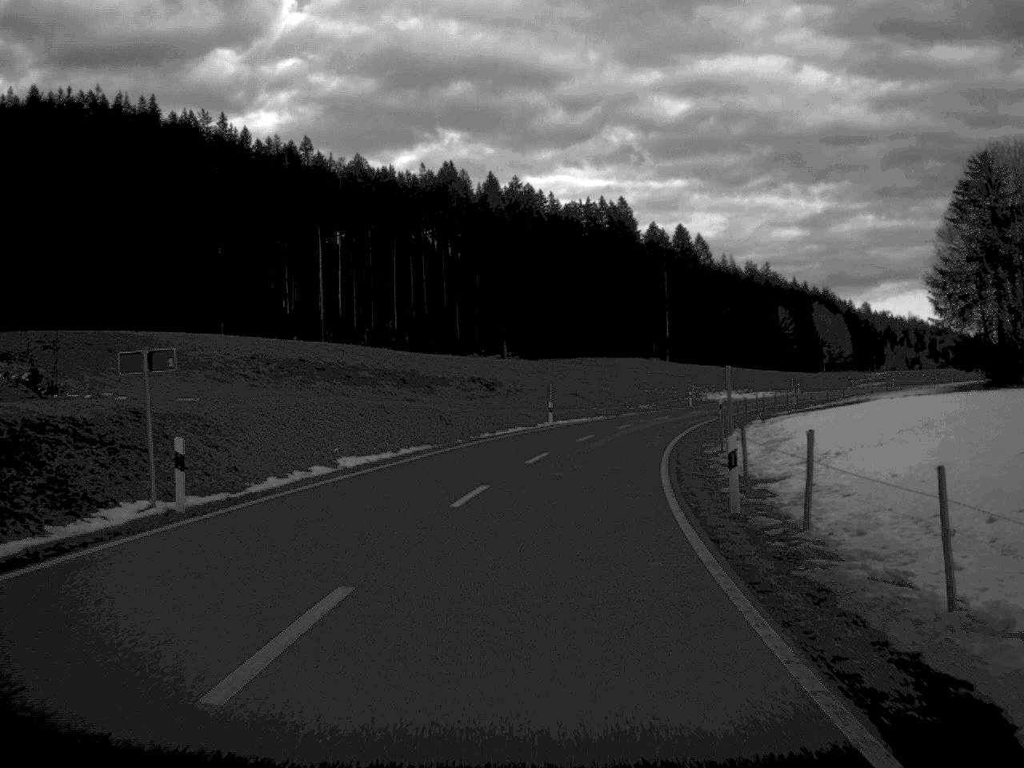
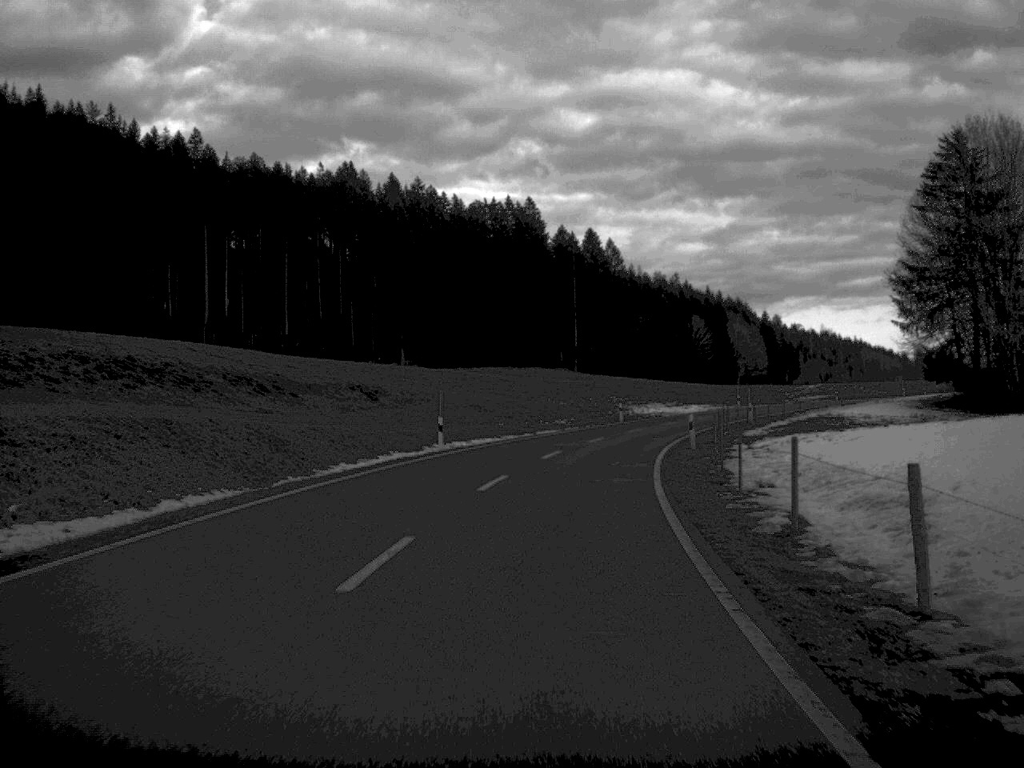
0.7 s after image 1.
(+0.7, +18.5) m; +4°
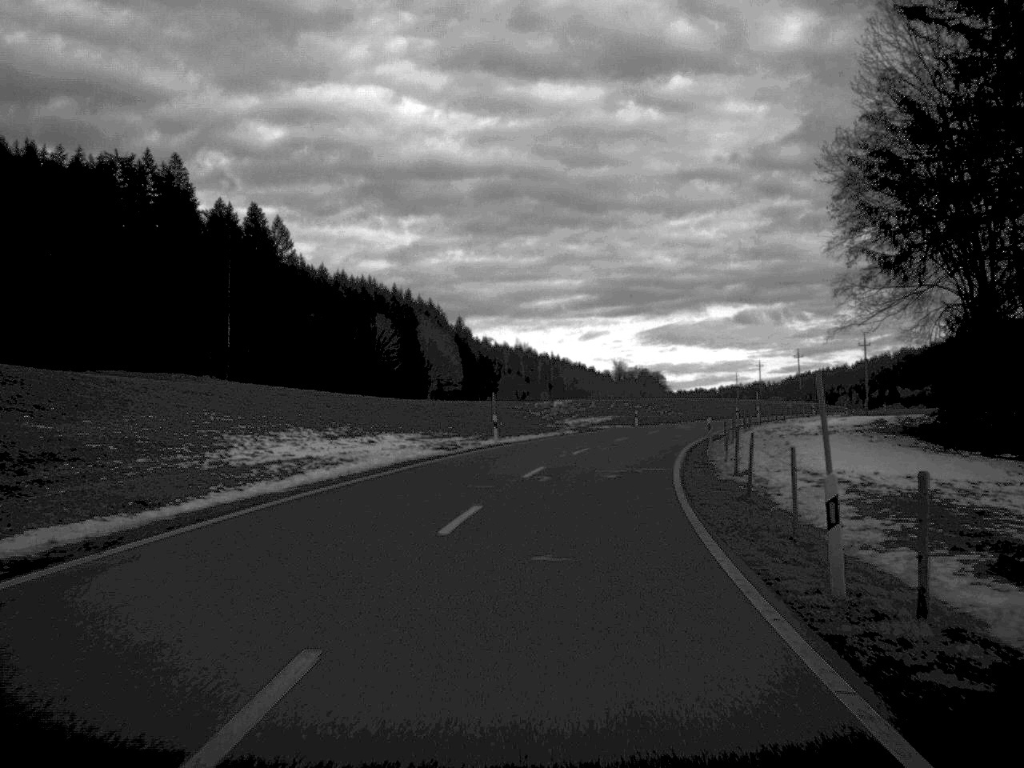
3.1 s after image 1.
(+7.6, +62.9) m; +14°
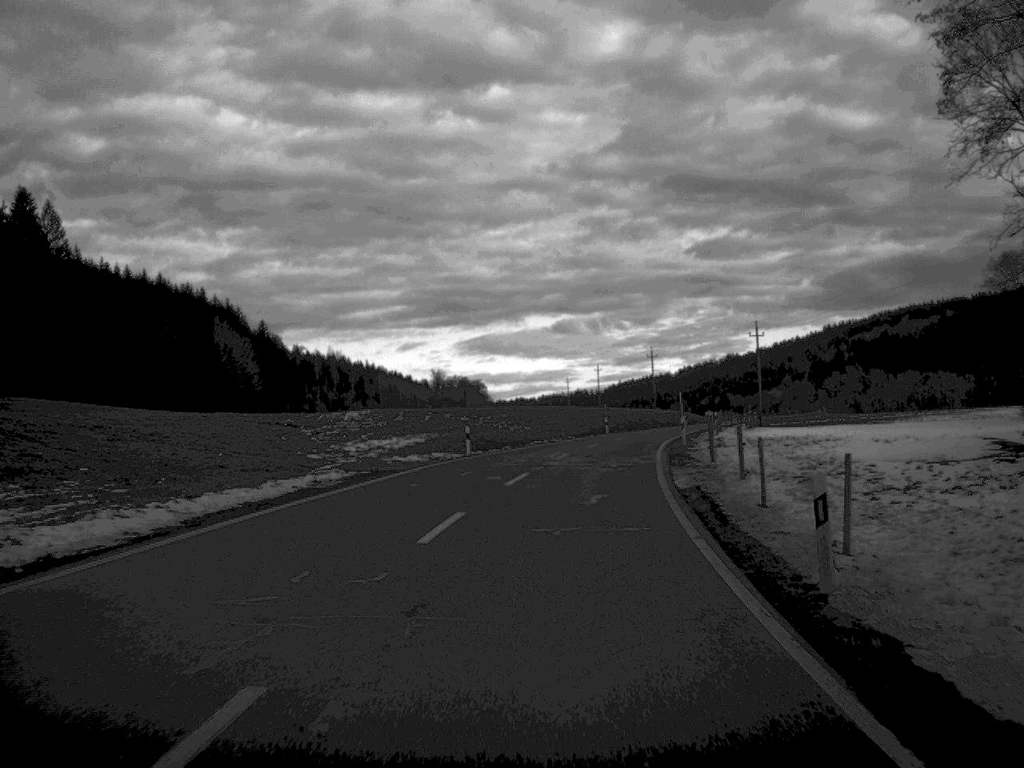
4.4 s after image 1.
(+2.5, +34.9) m; +8°
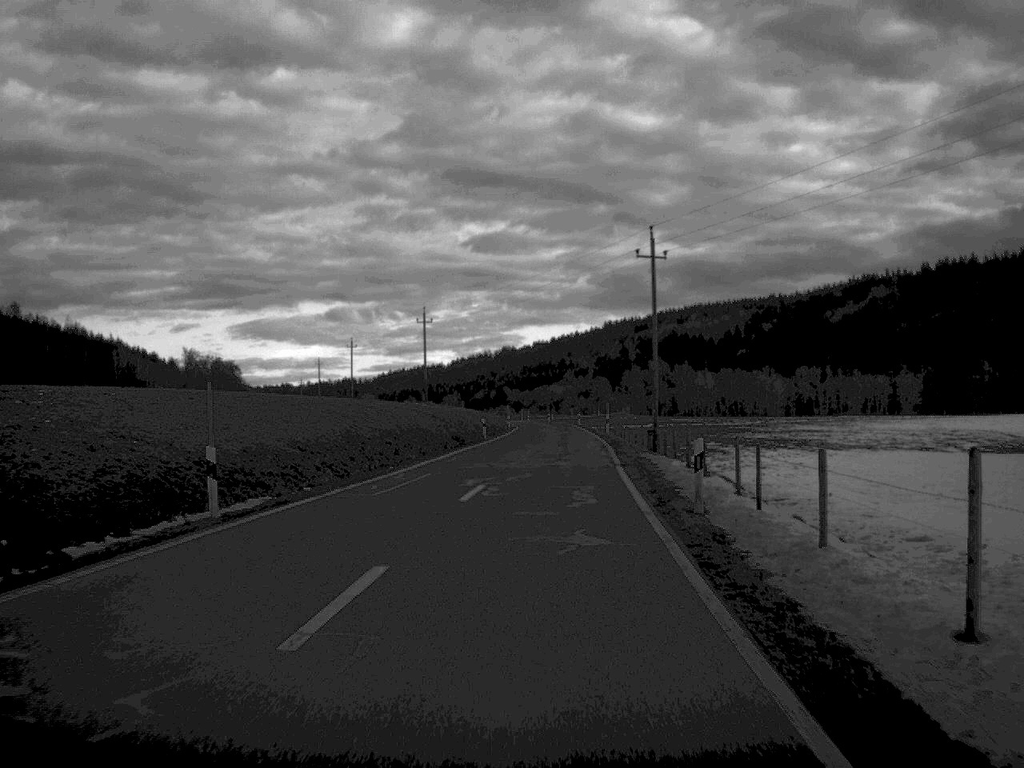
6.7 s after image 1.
(+6.1, +62.6) m; +10°
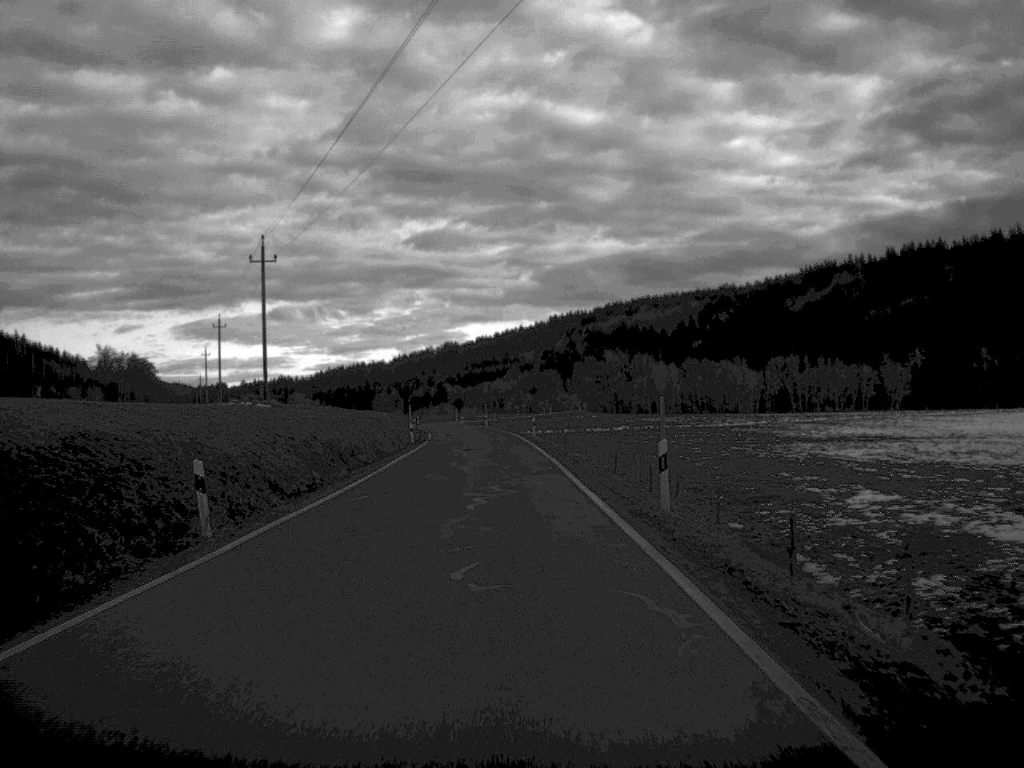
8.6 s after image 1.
(+1.4, +49.8) m; +2°
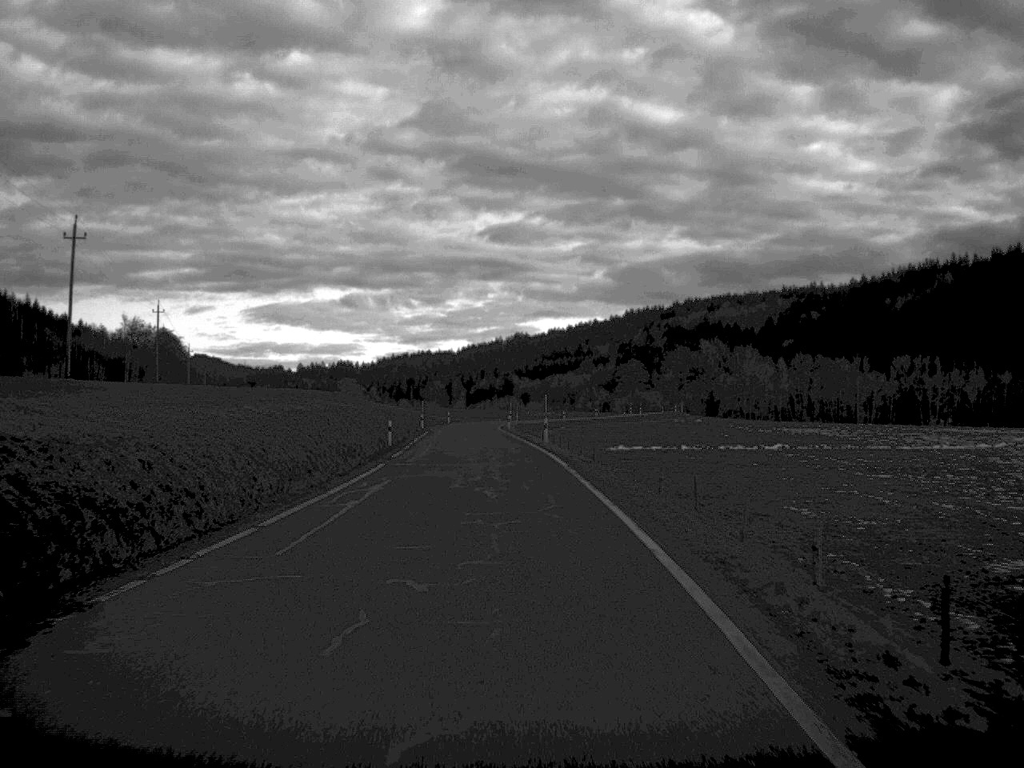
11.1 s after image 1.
(-1.6, +63.3) m; -3°
